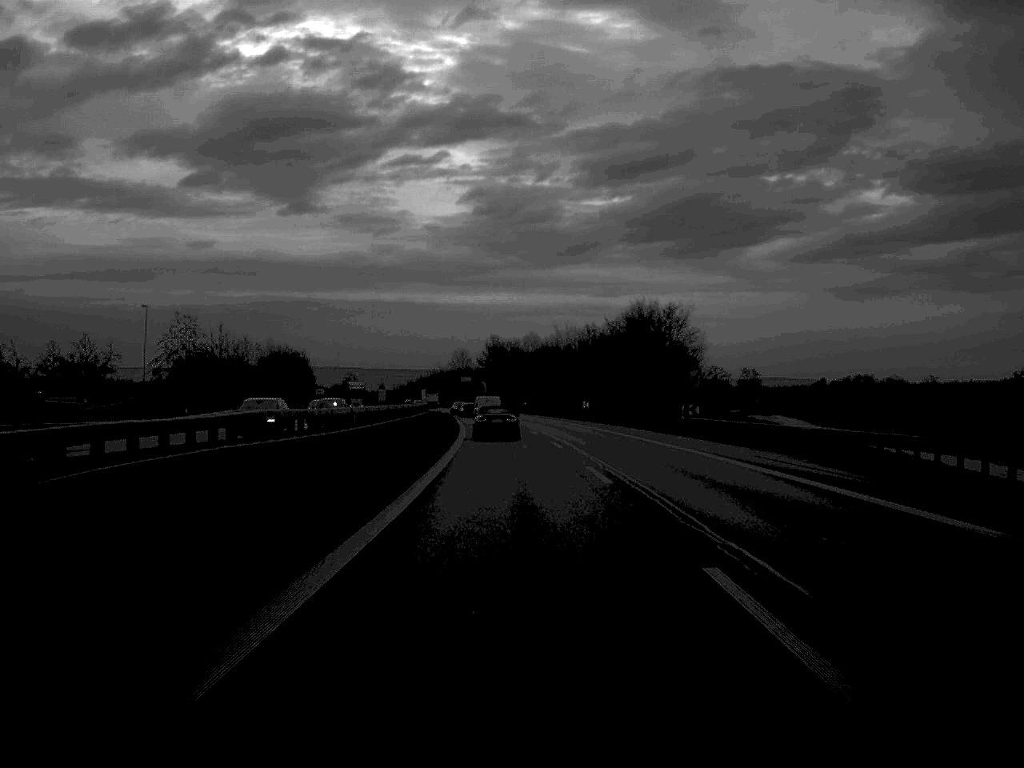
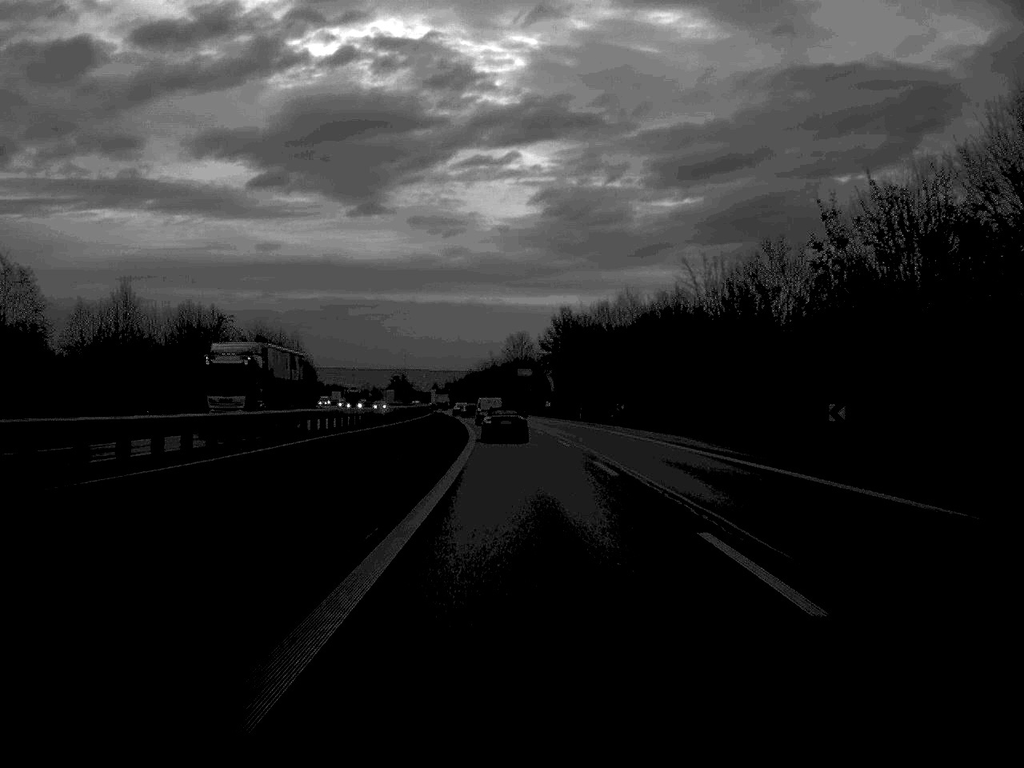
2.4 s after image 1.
(-1.9, +69.7) m; -3°
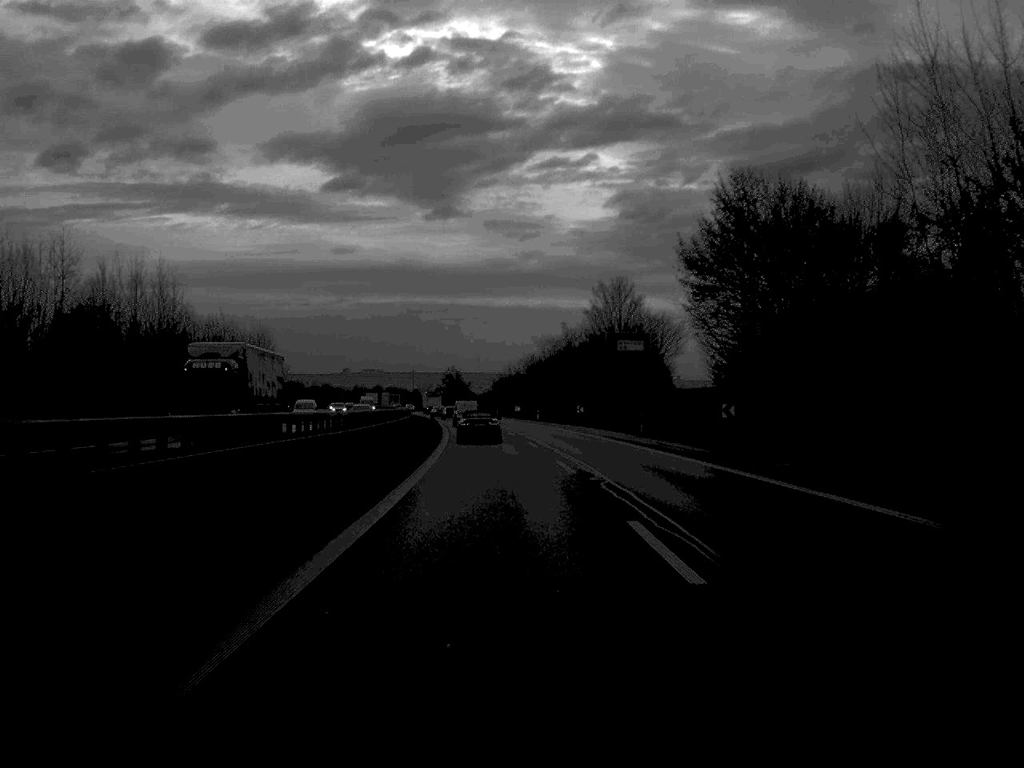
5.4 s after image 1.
(-2.2, +89.2) m; -3°
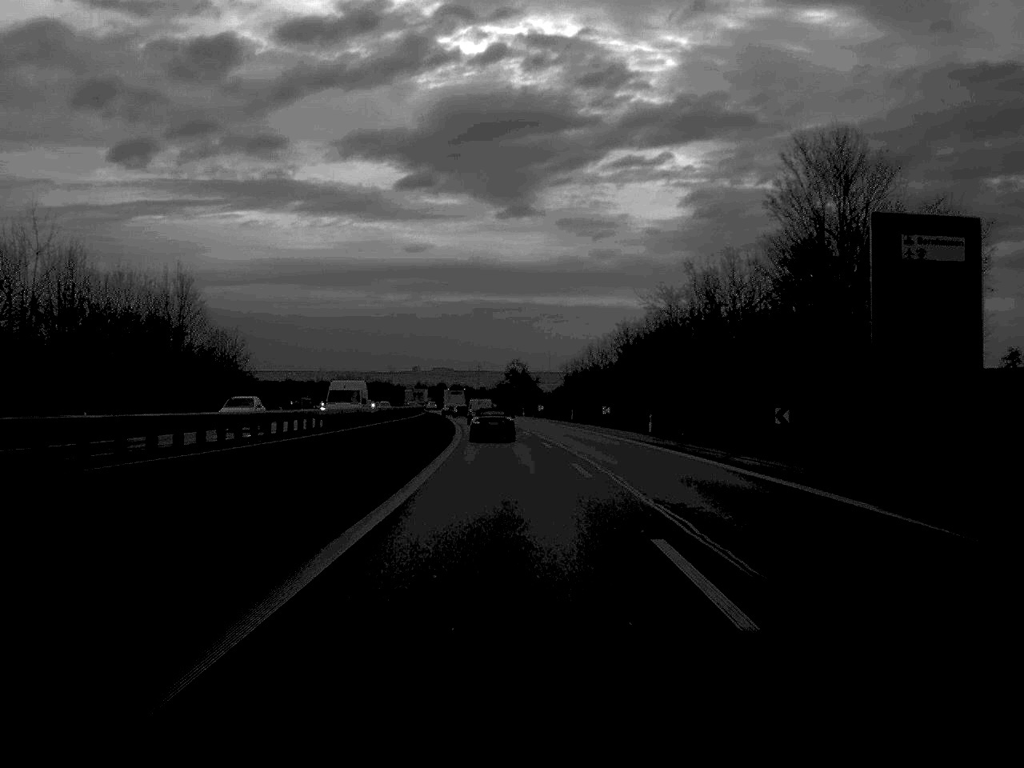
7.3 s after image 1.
(-1.6, +57.0) m; -3°
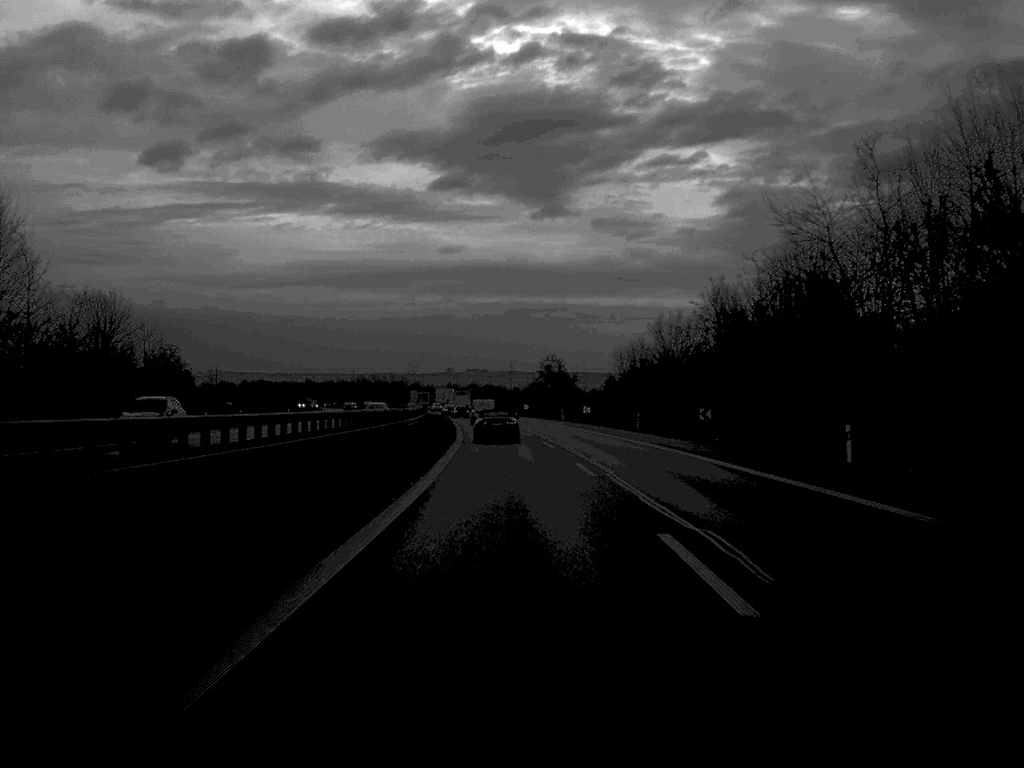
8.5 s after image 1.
(-0.5, +35.9) m; -2°
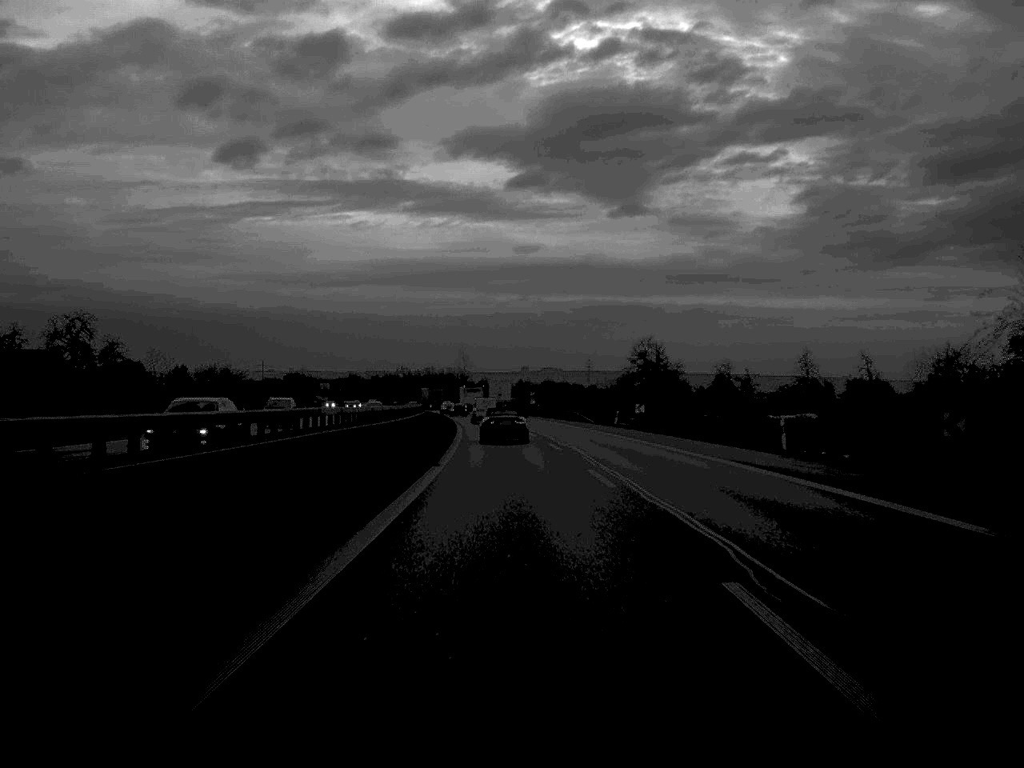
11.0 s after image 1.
(-2.2, +77.2) m; -3°
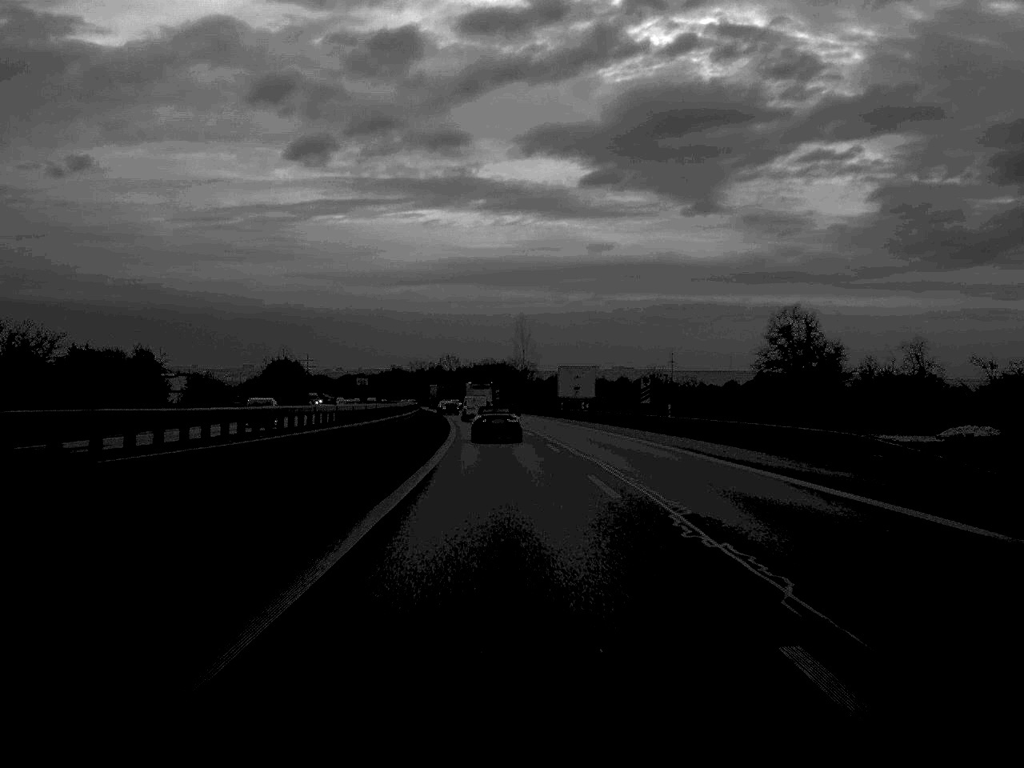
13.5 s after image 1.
(-2.1, +75.6) m; -3°
